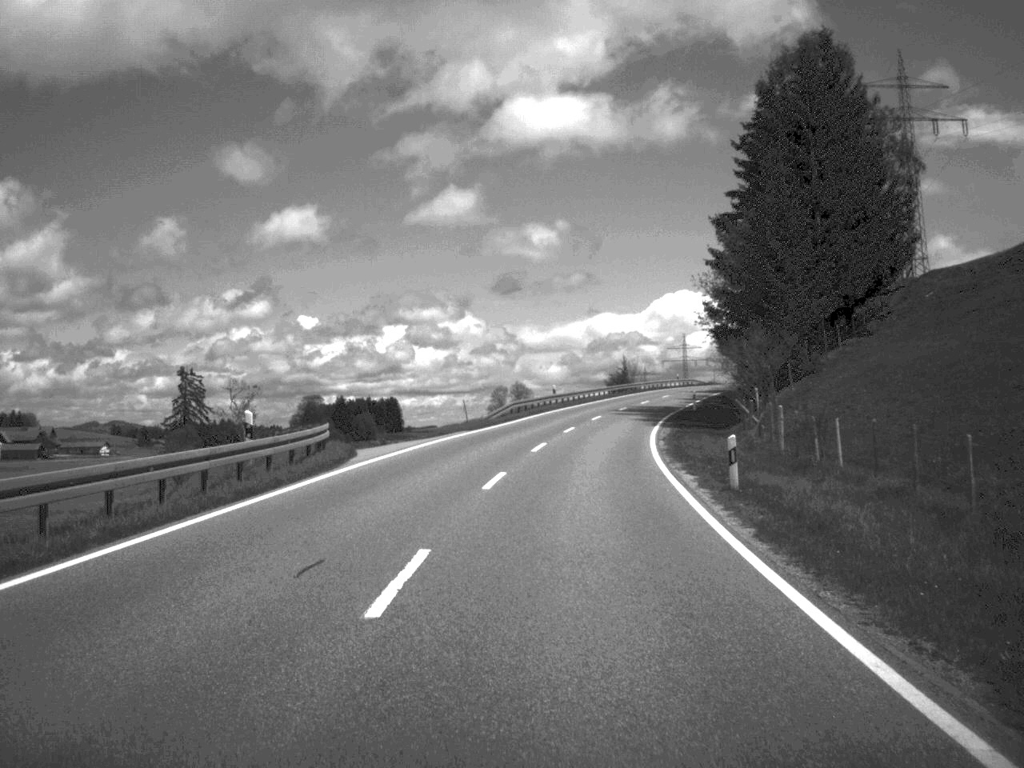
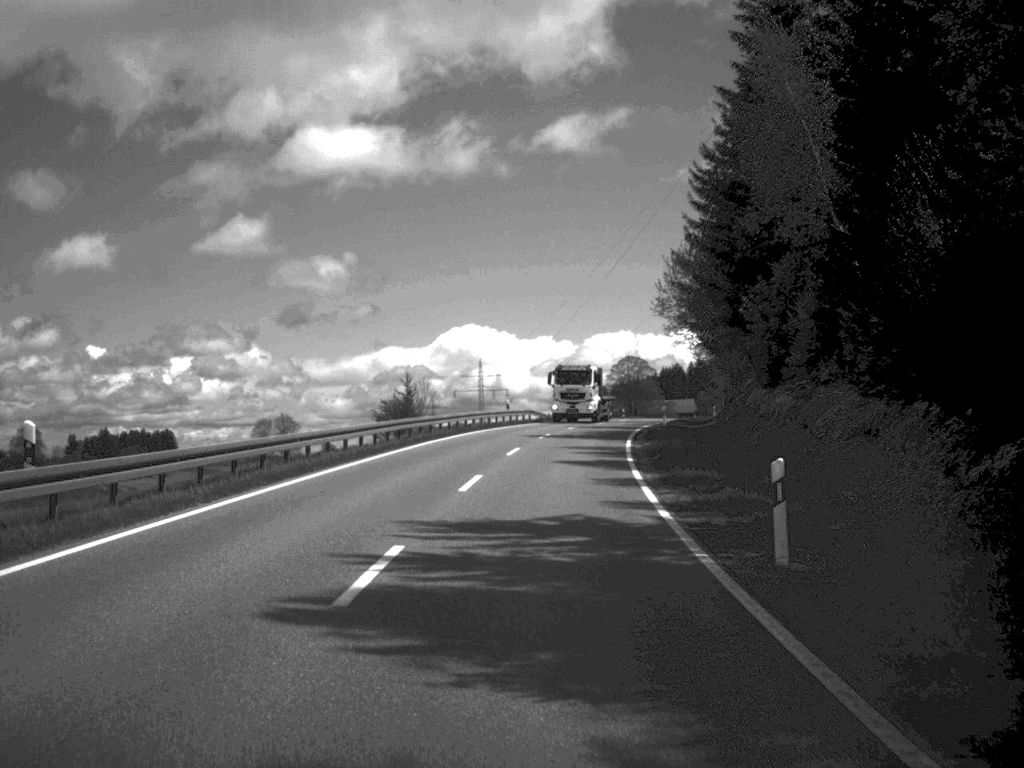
(+4.7, +57.4) m; +10°
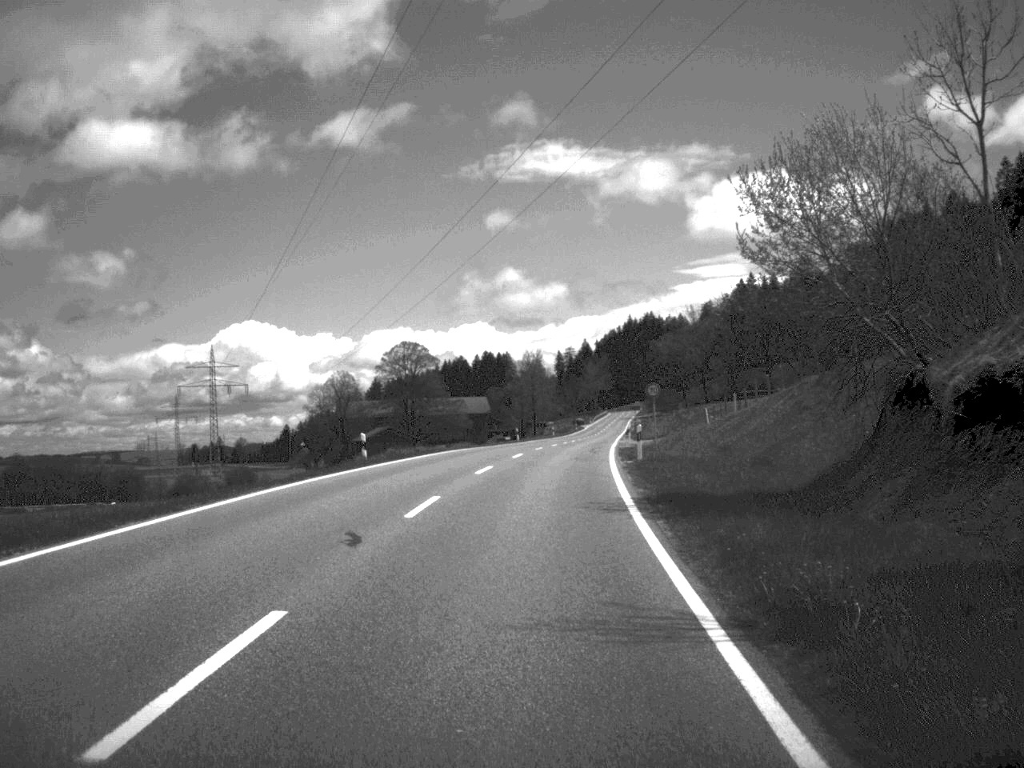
(+6.6, +73.3) m; +10°
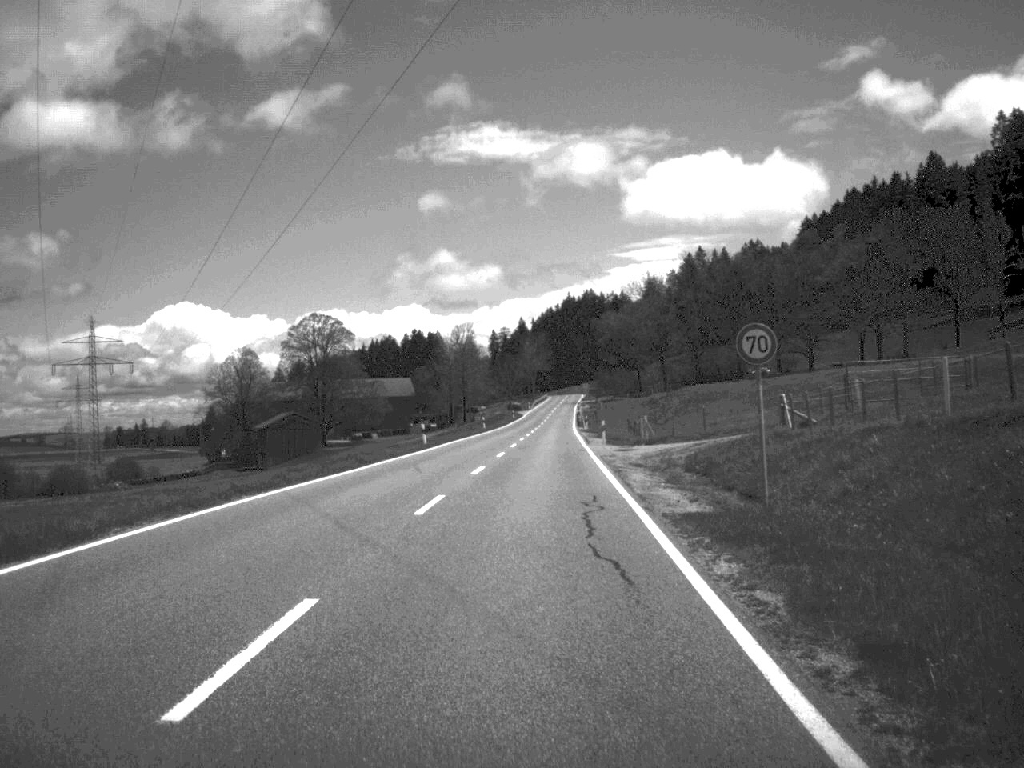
(+1.0, +34.2) m; +3°
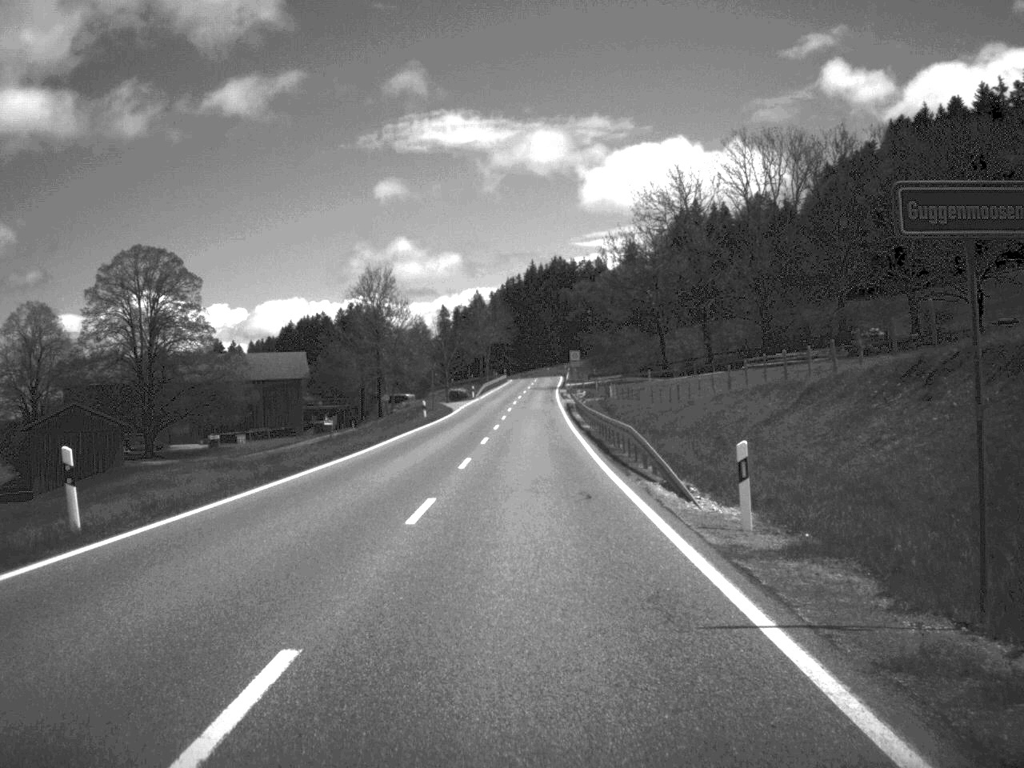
(+1.5, +83.9) m; +1°
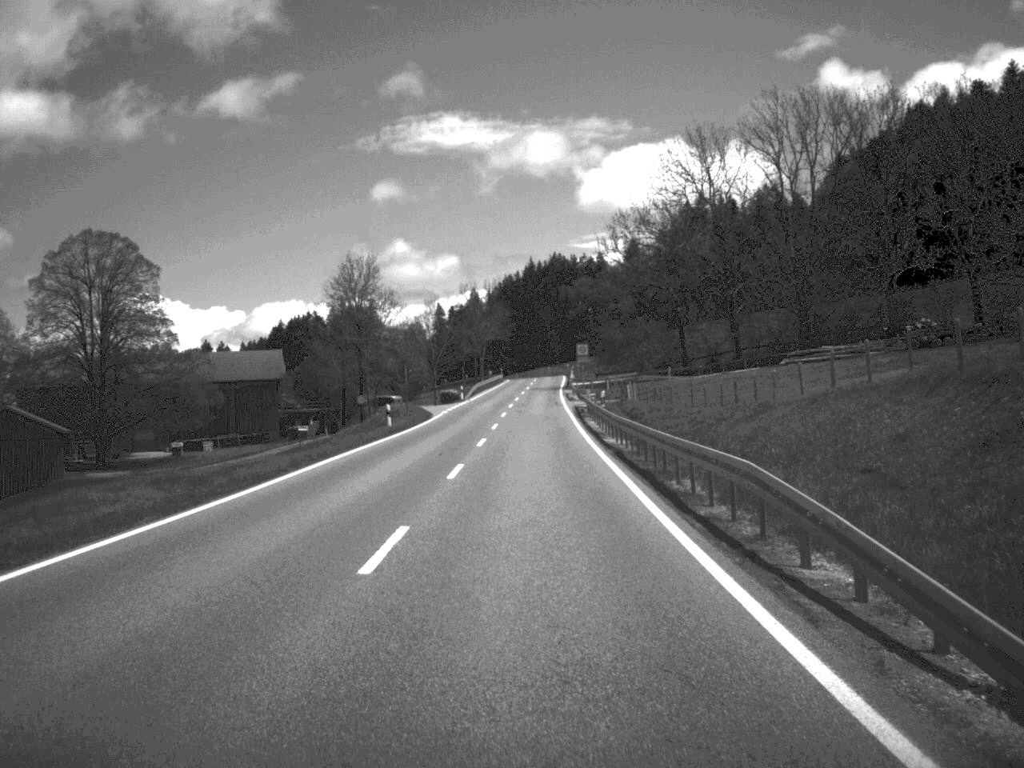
(0.0, +16.0) m; 0°
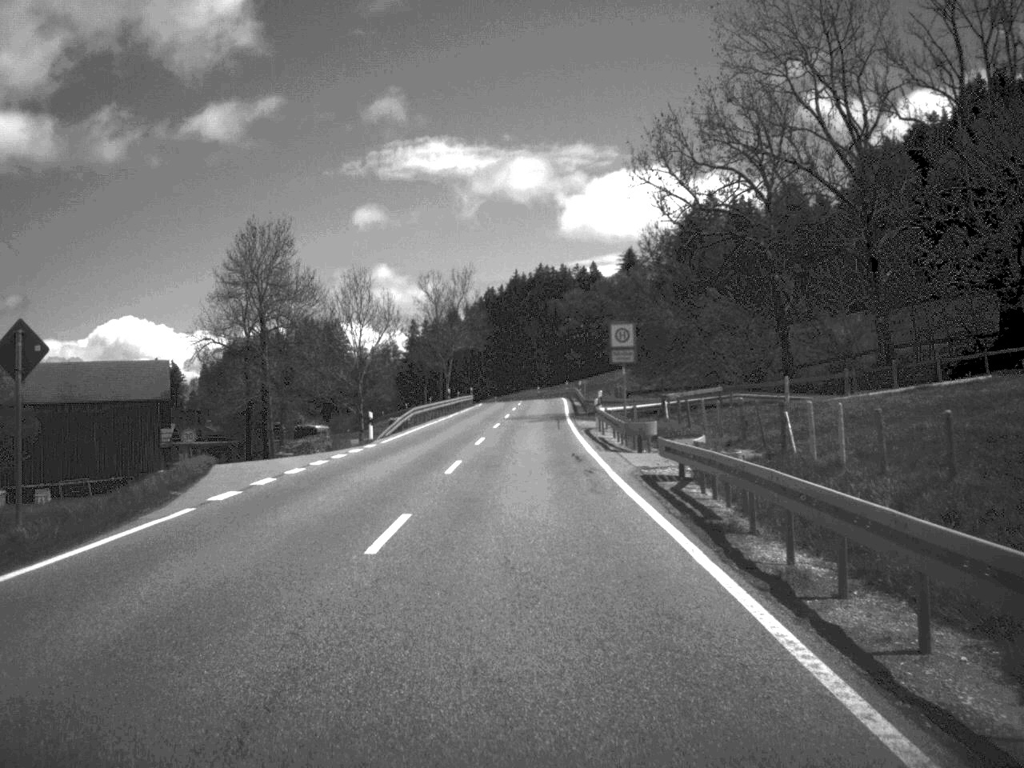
(+0.2, +45.5) m; +1°
